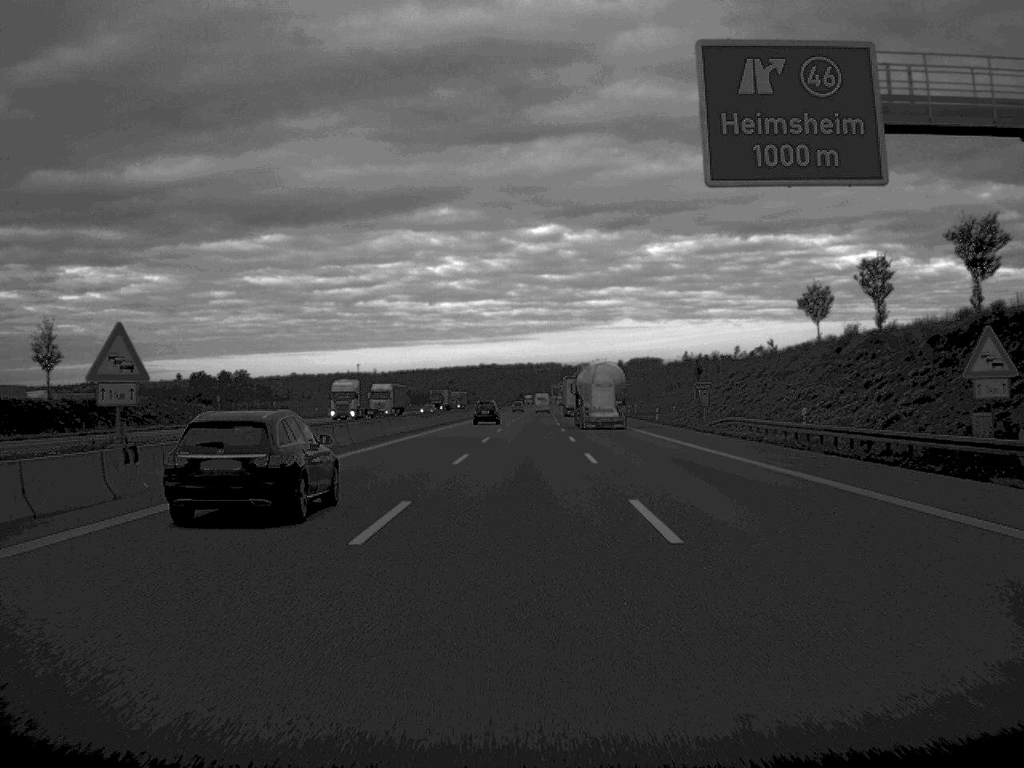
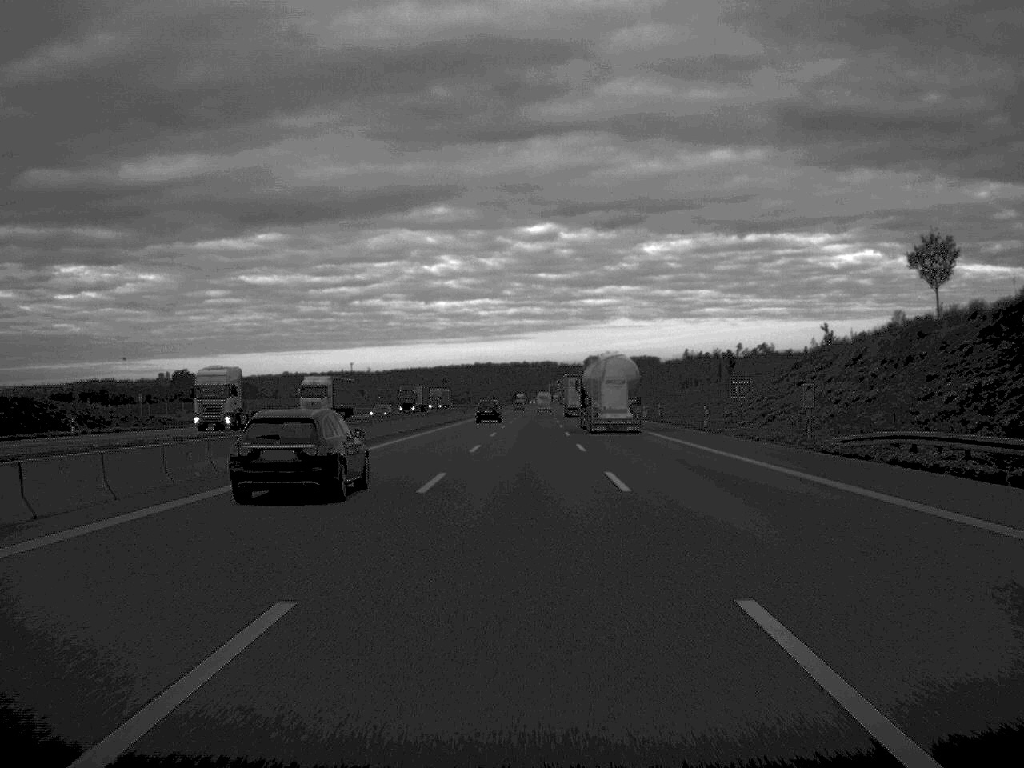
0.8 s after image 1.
(0.0, +27.8) m; 0°
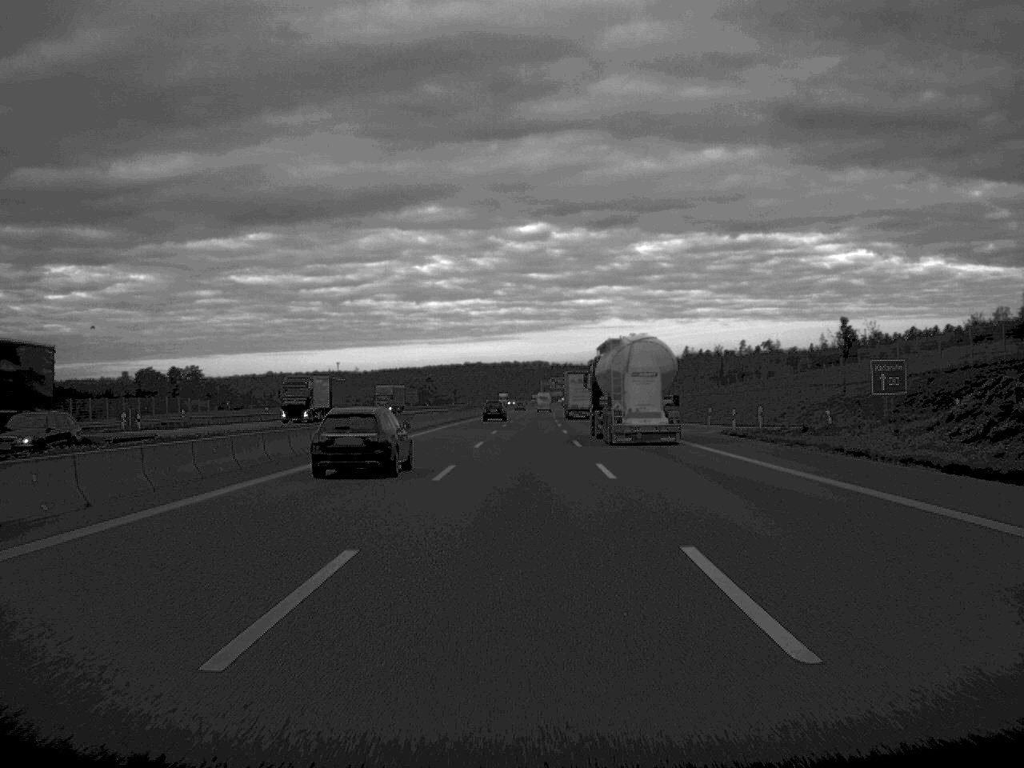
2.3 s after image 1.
(+0.2, +51.0) m; 0°
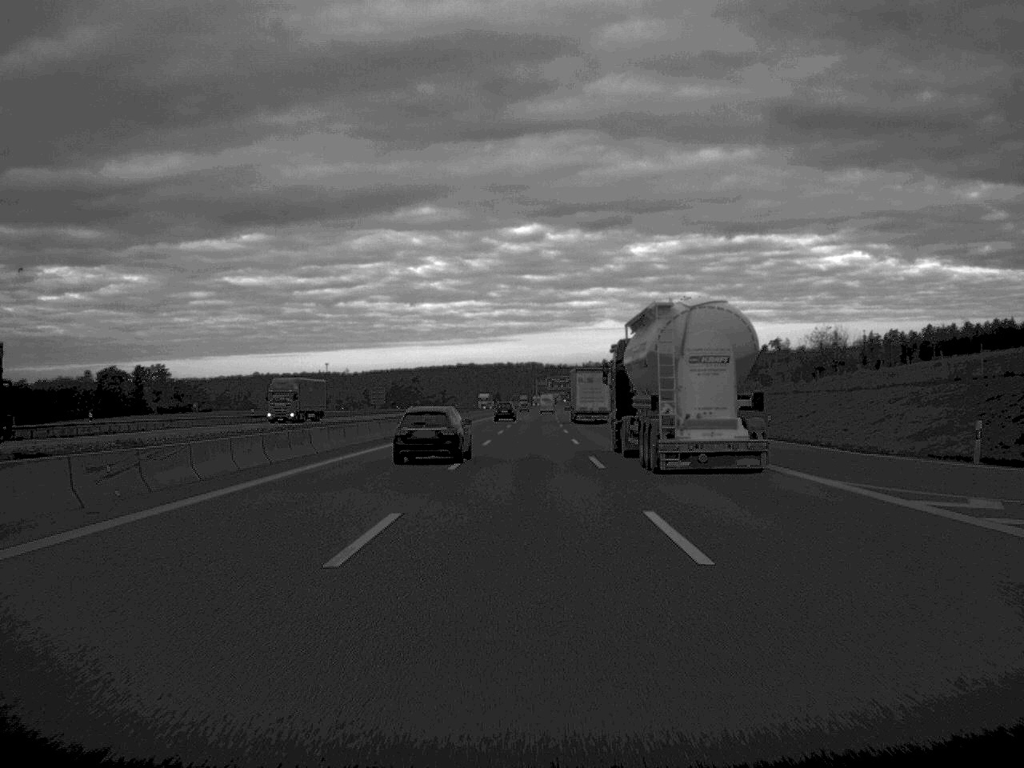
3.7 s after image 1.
(+0.1, +48.7) m; 0°
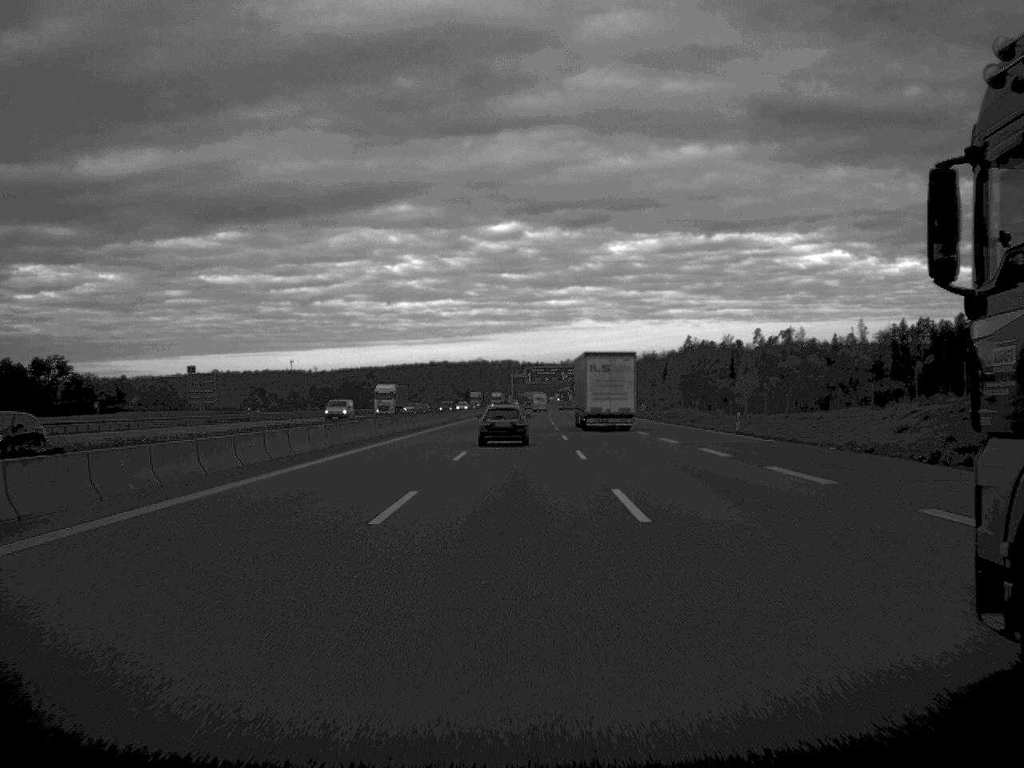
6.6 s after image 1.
(+1.0, +103.2) m; +1°
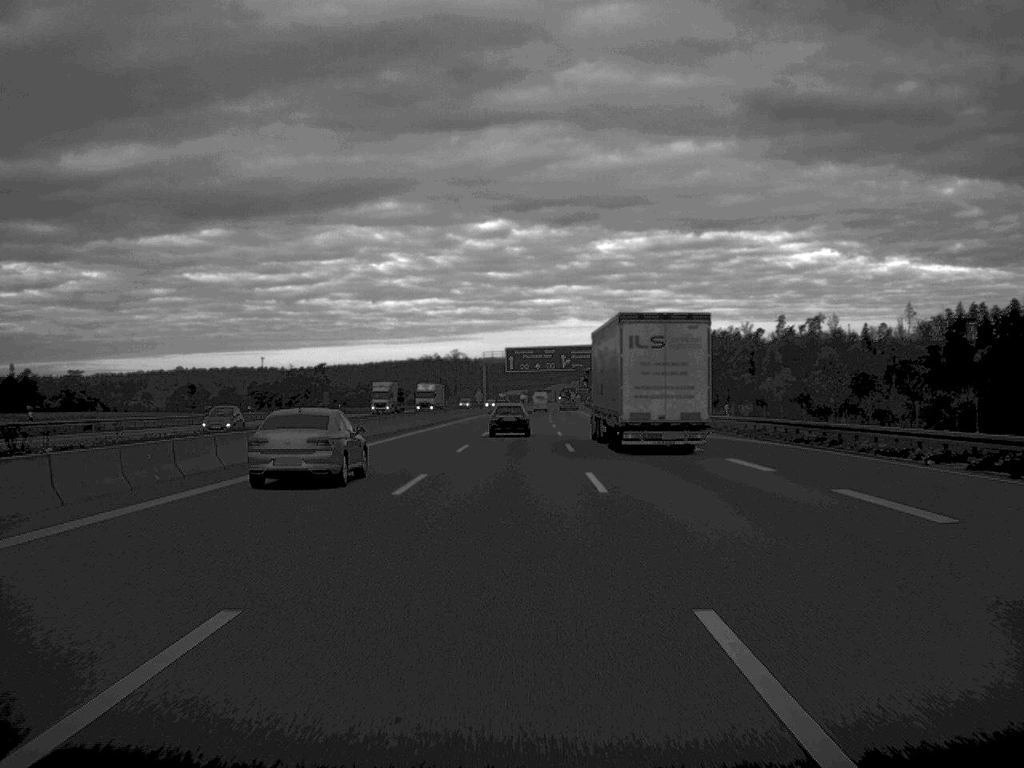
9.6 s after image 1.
(+0.6, +103.3) m; +1°
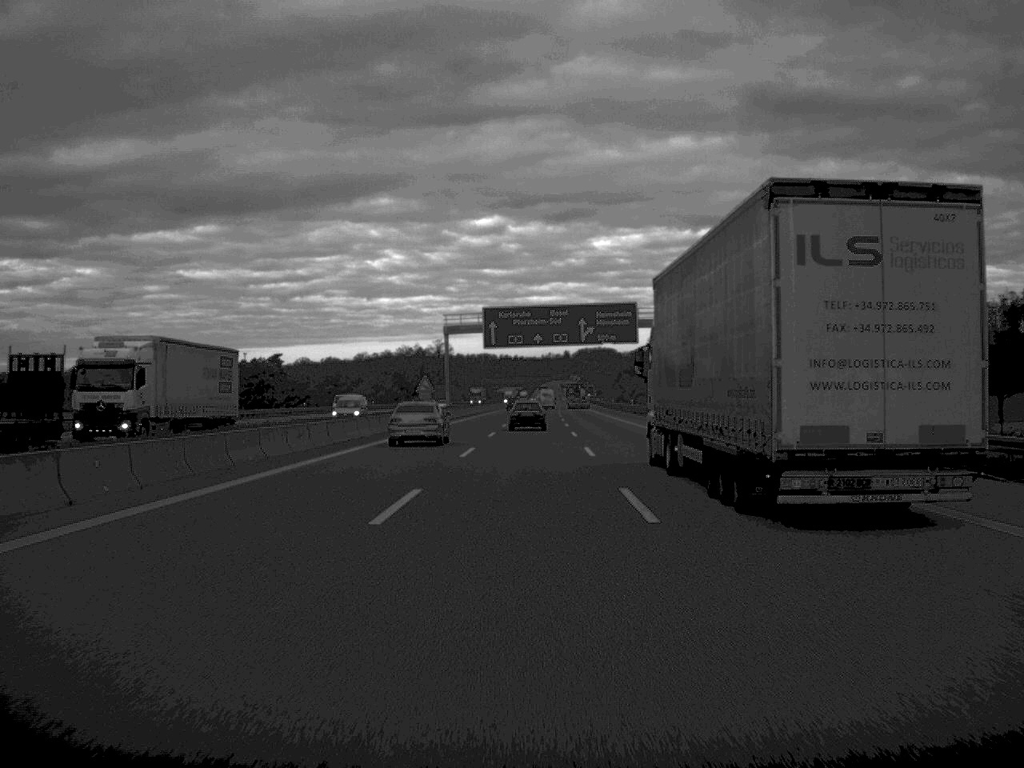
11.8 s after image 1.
(+0.1, +76.6) m; 0°
